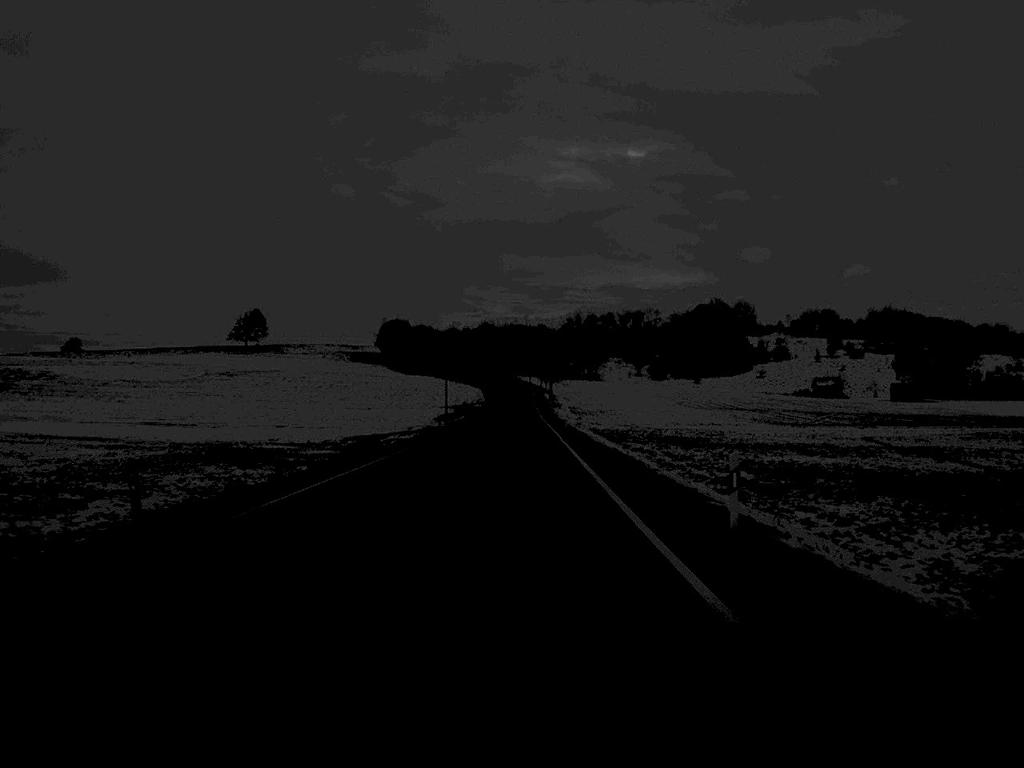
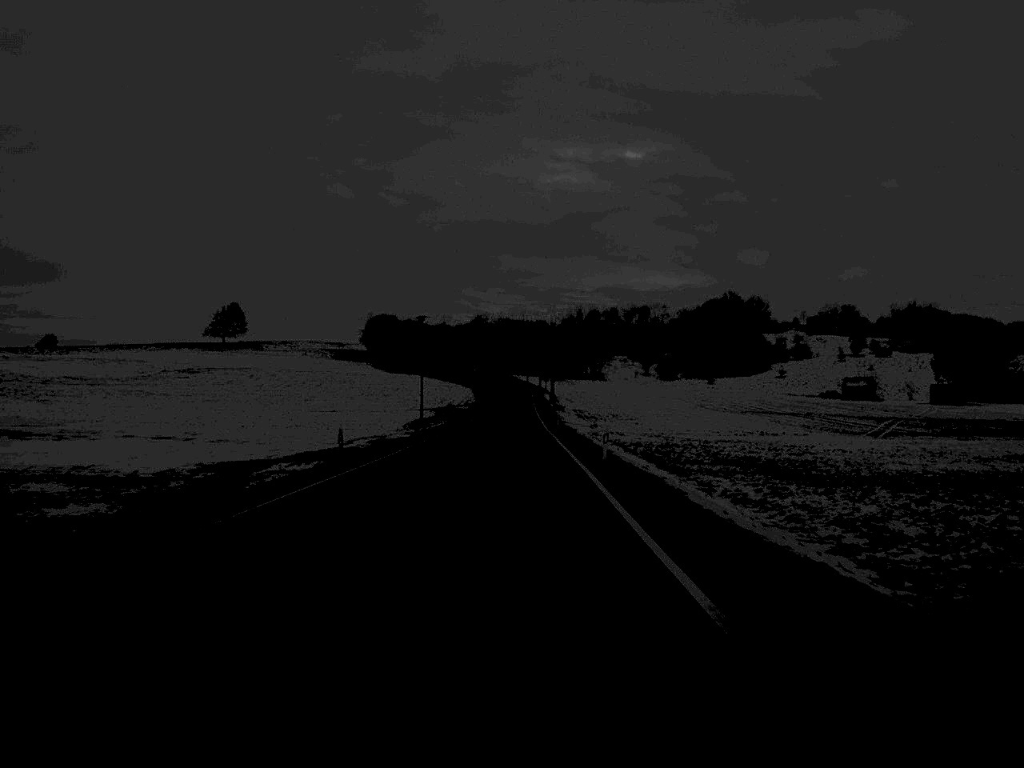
(+0.1, +37.4) m; 0°
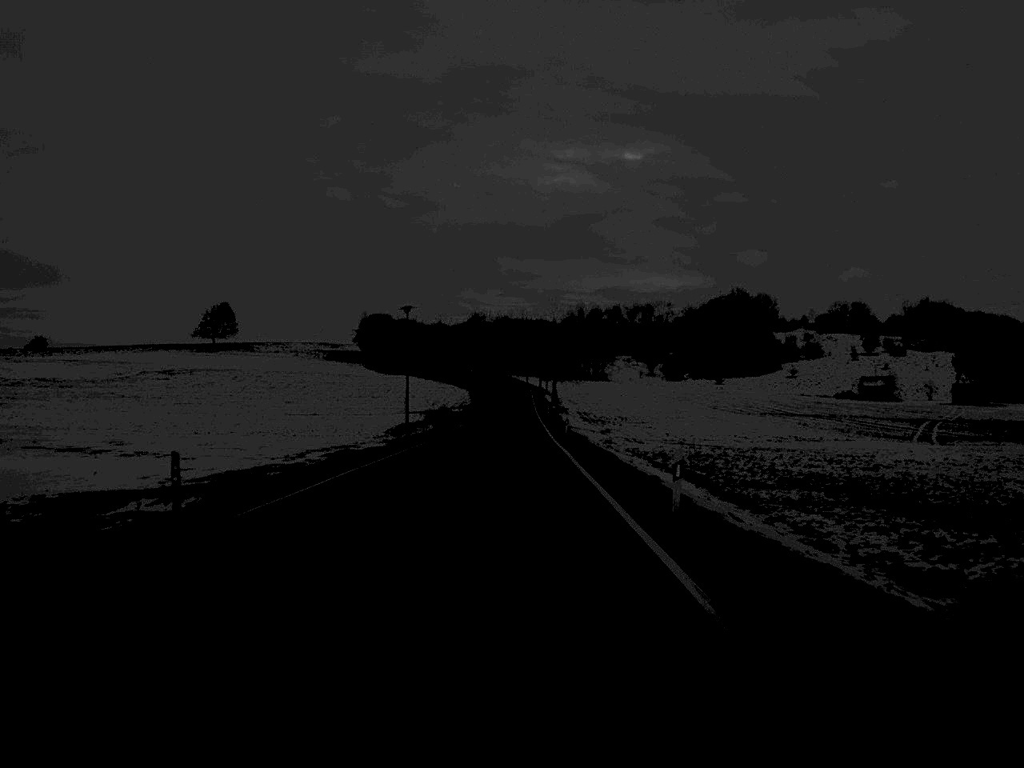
(0.0, +16.6) m; 0°
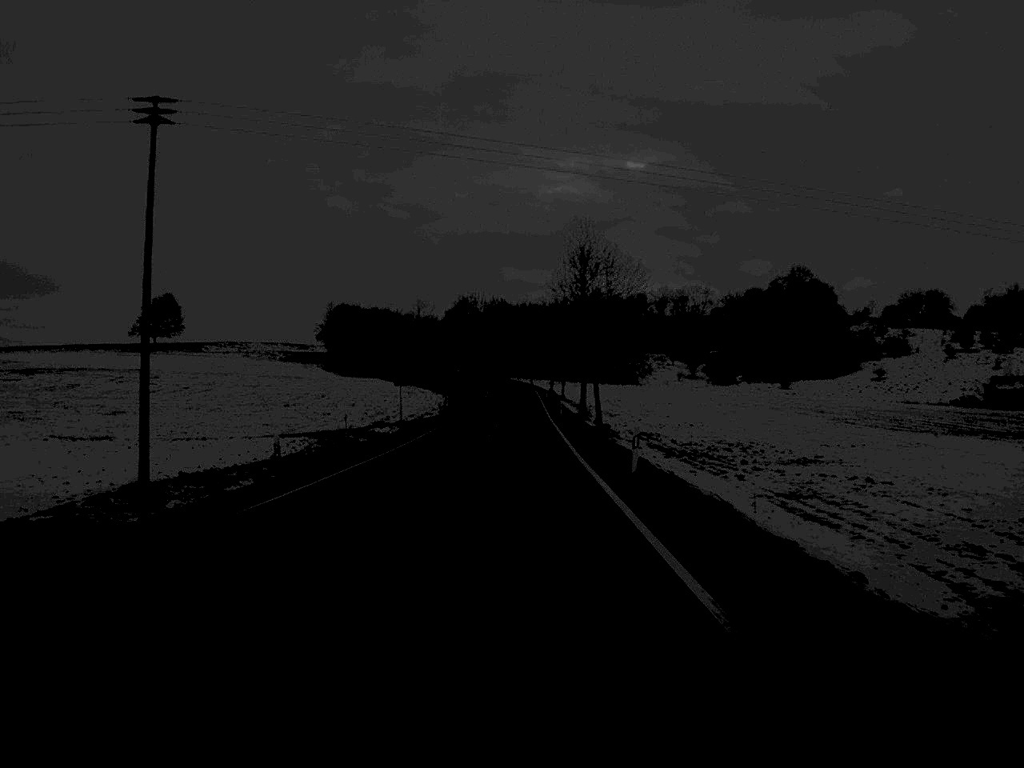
(-0.1, +86.4) m; 0°
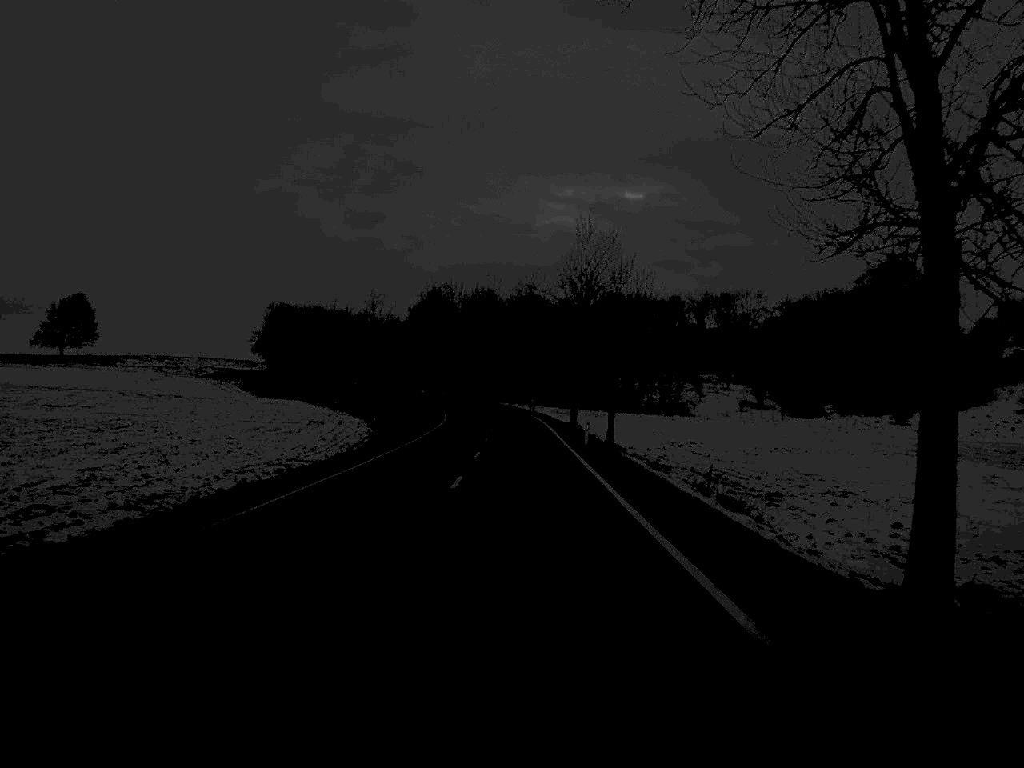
(-0.1, +85.8) m; 0°
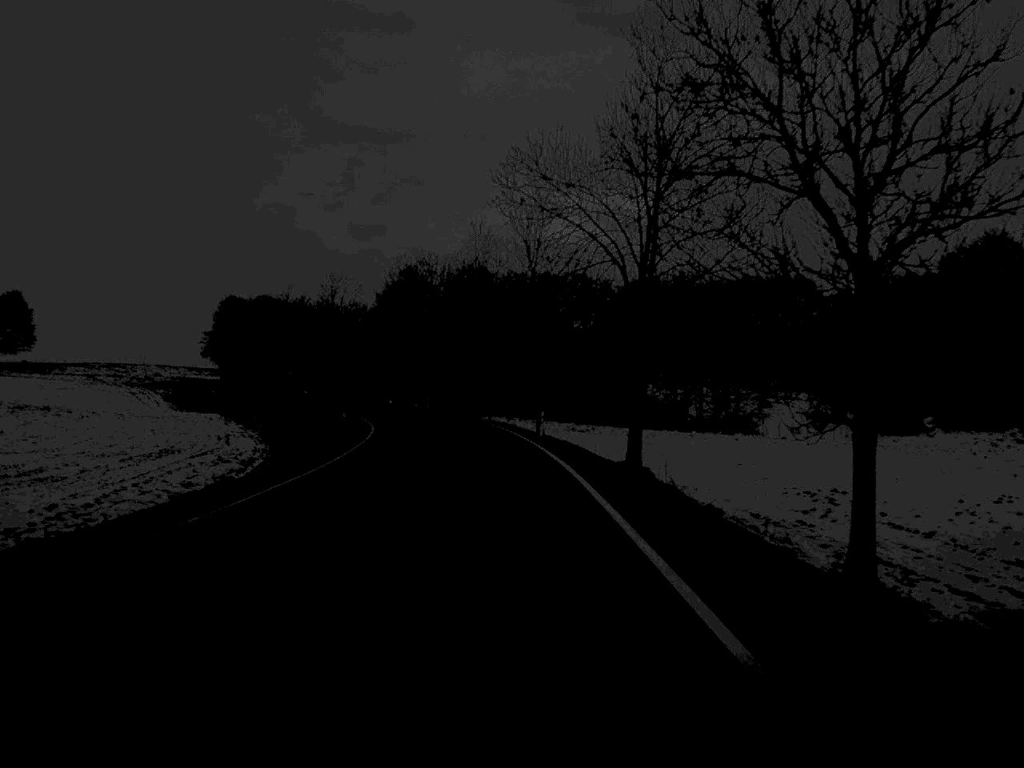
(0.0, +48.3) m; 0°
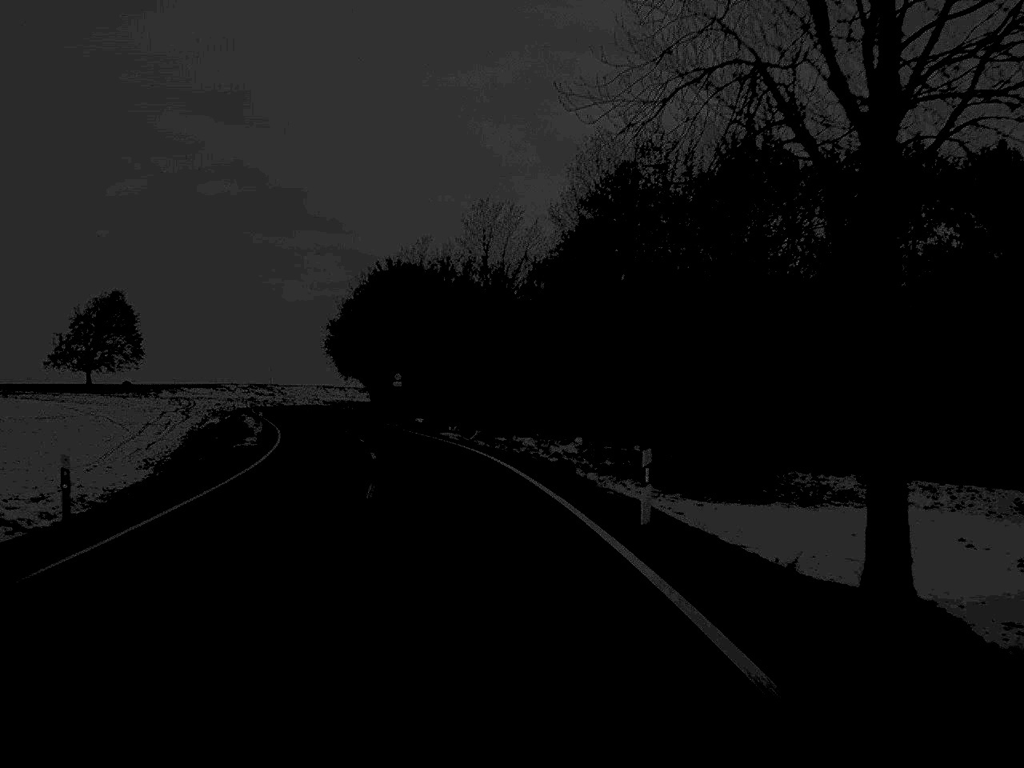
(-5.6, +76.9) m; -11°
